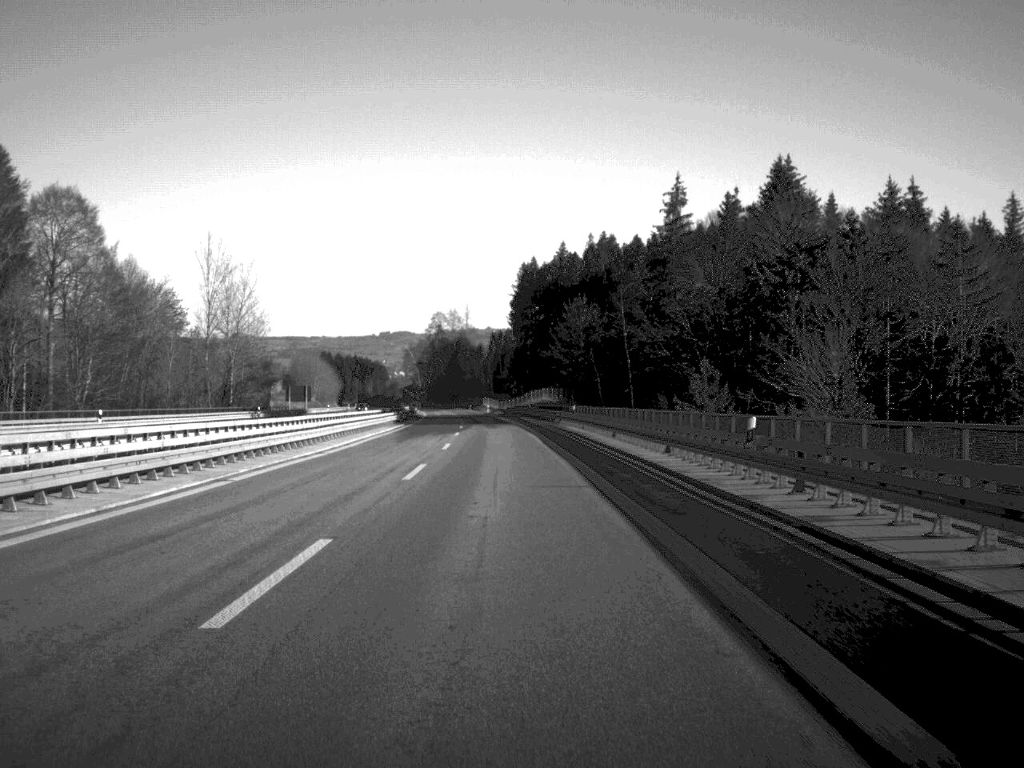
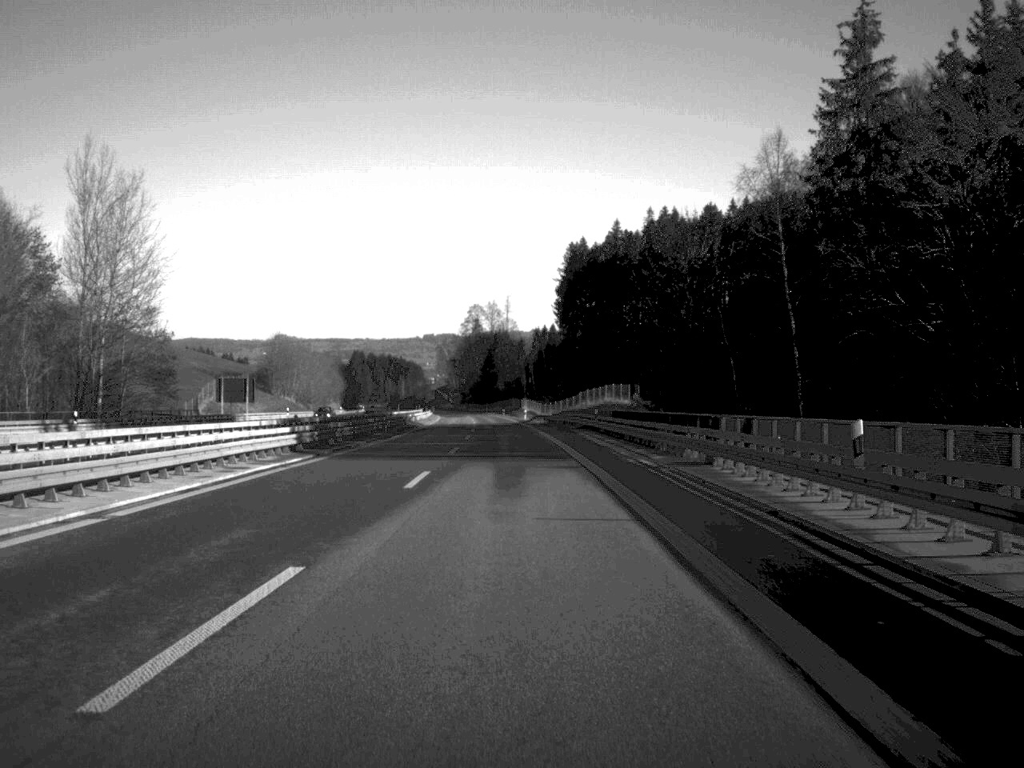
(-1.1, +55.6) m; -2°
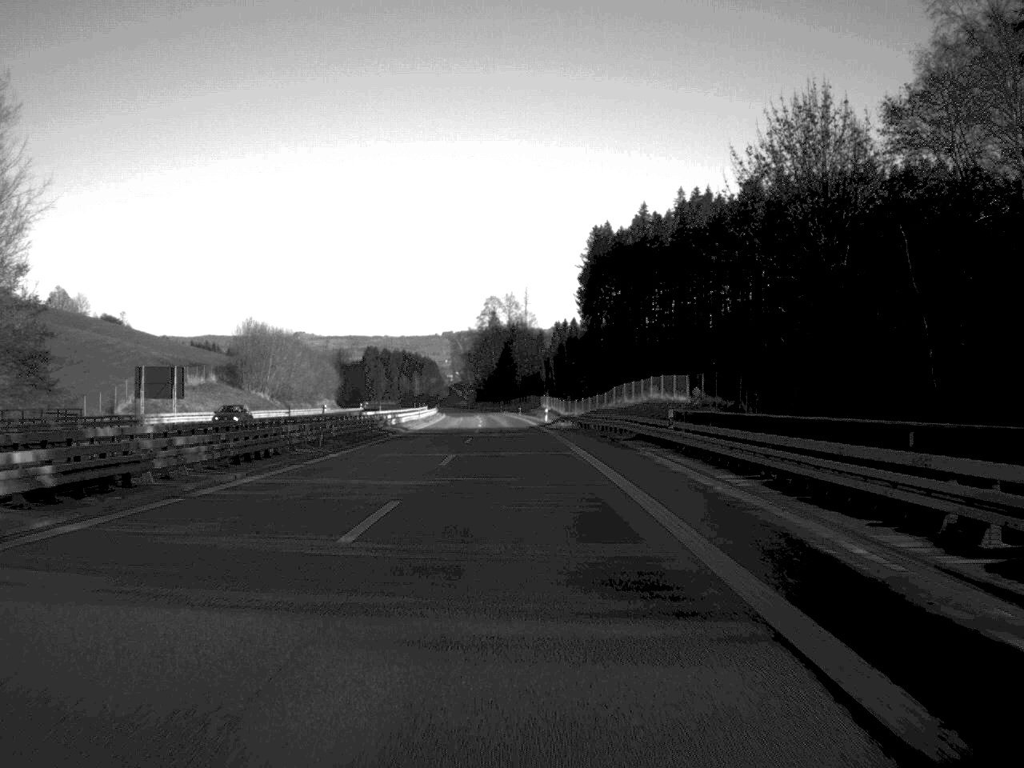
(-0.2, +27.1) m; -1°
